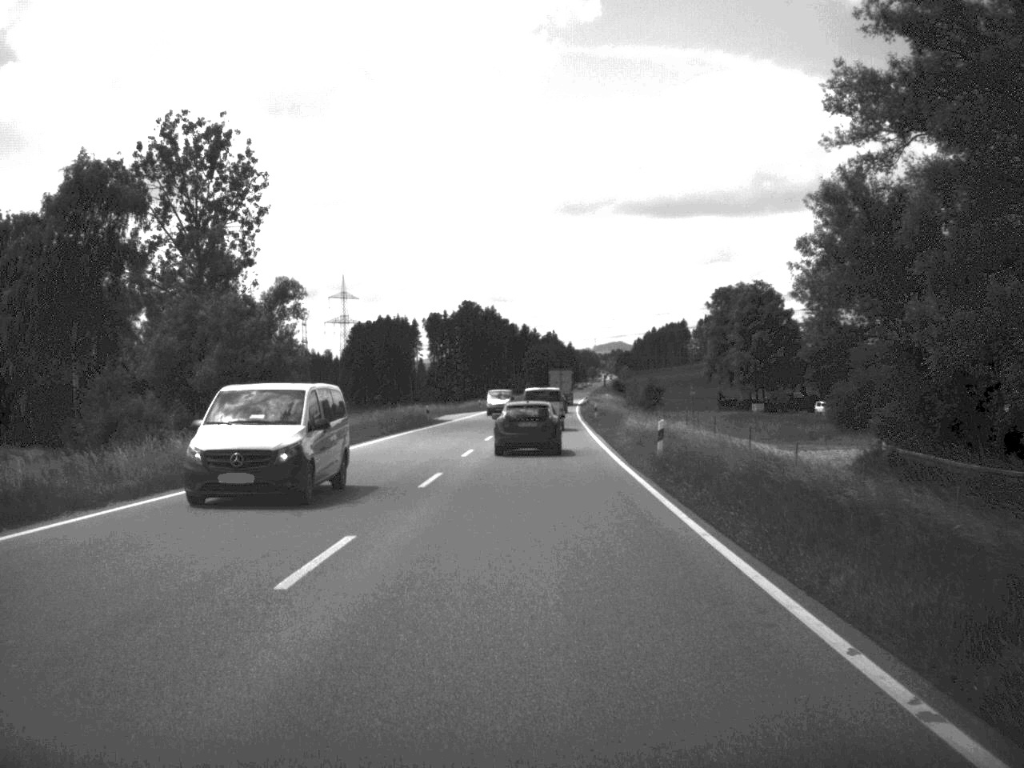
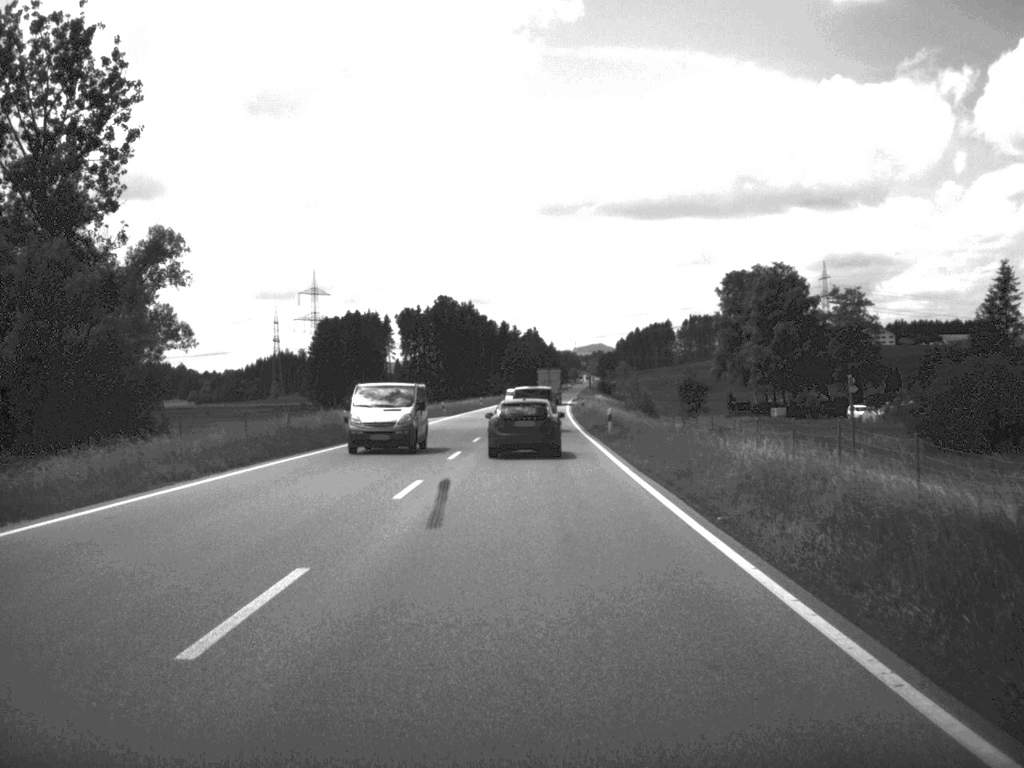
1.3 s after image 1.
(+0.2, +26.7) m; +1°
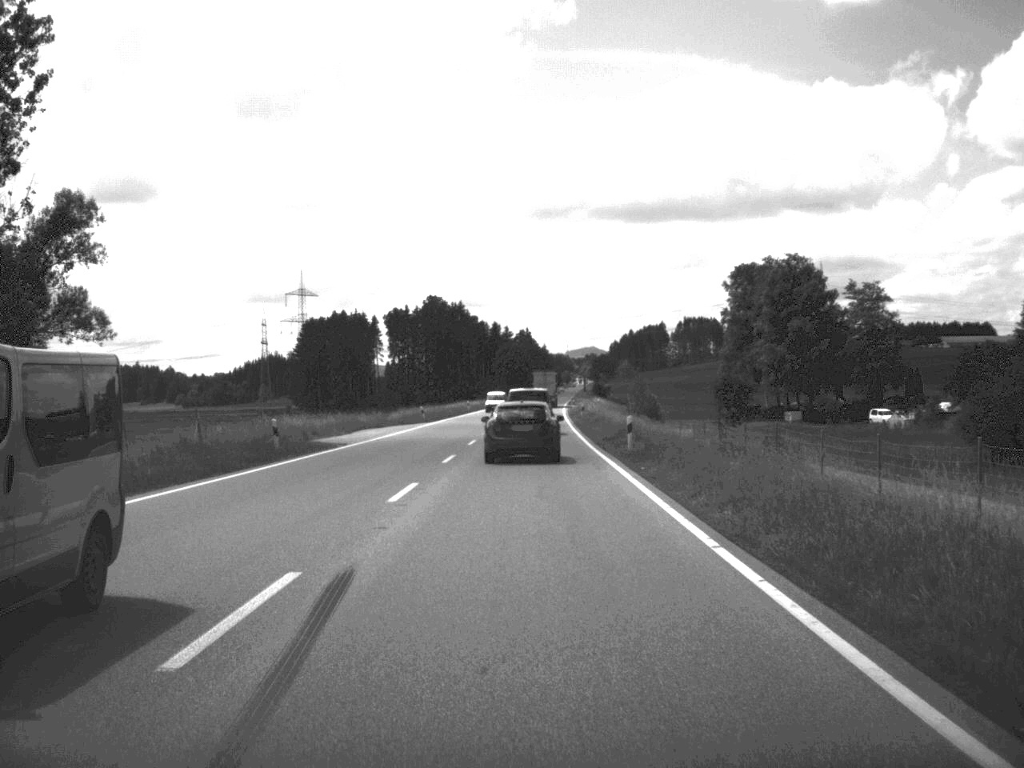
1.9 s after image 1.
(0.0, +12.1) m; 0°
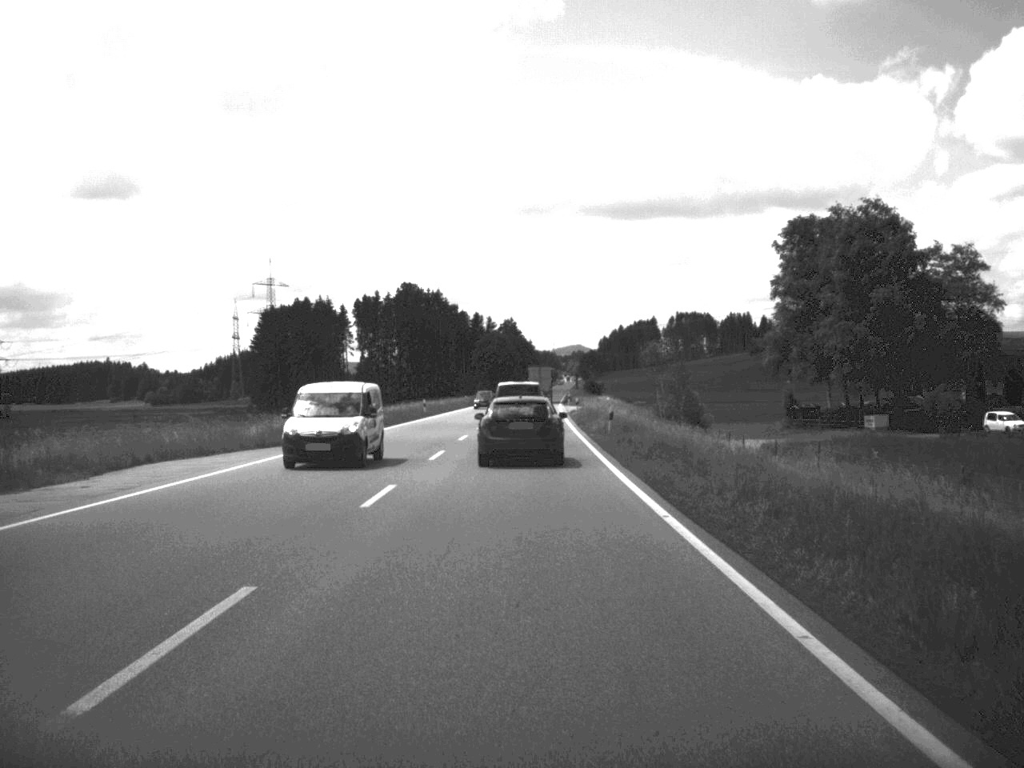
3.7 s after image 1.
(+0.2, +36.7) m; 0°
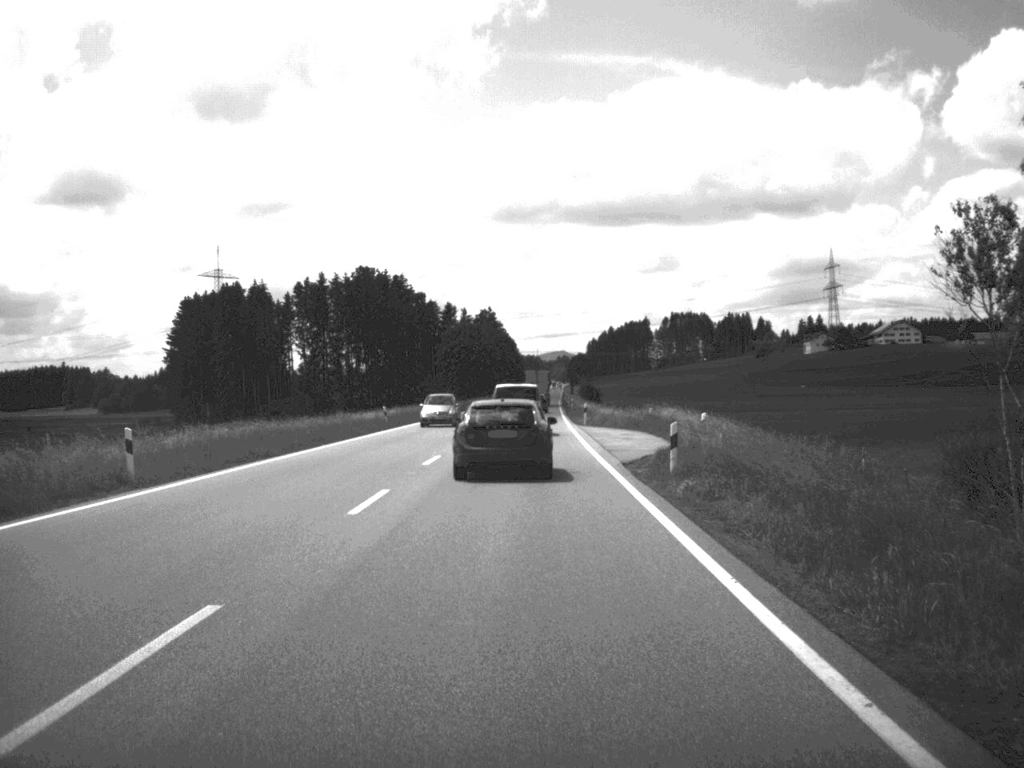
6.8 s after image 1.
(+0.2, +59.6) m; 0°
